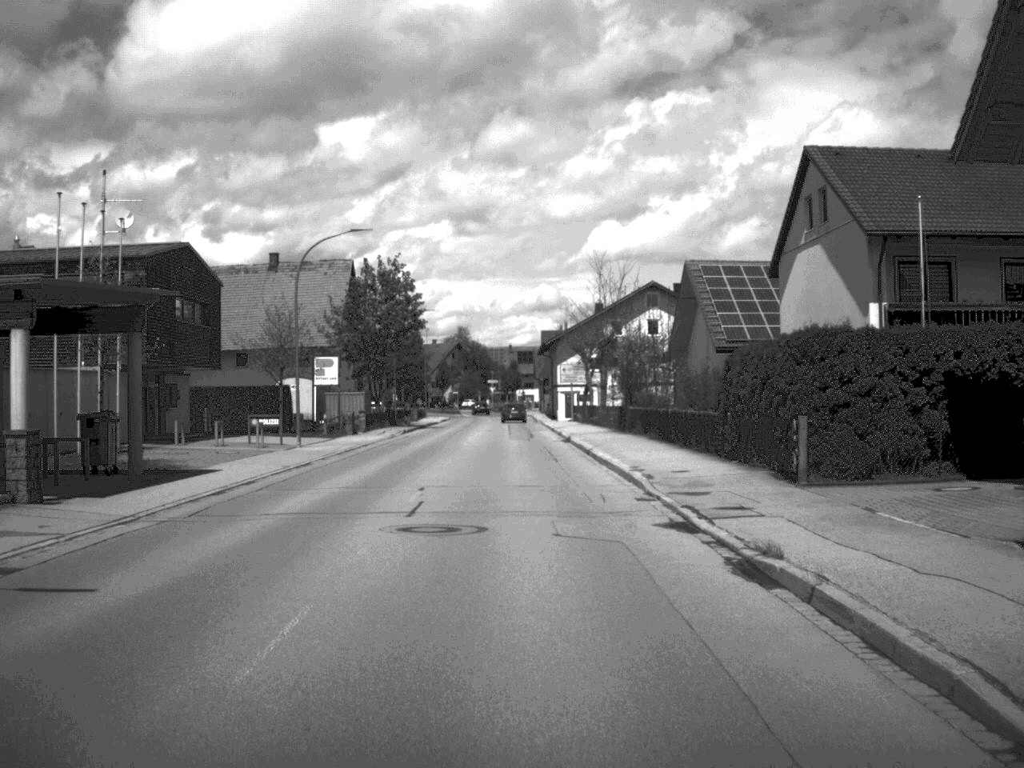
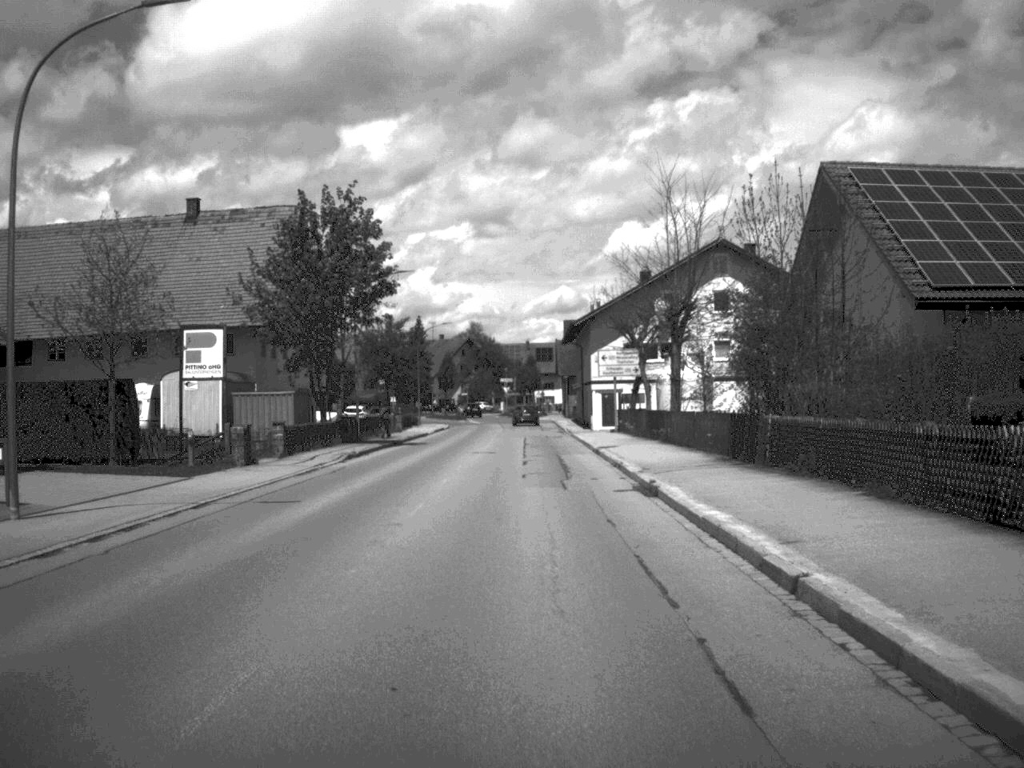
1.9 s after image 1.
(-0.2, +25.7) m; -1°
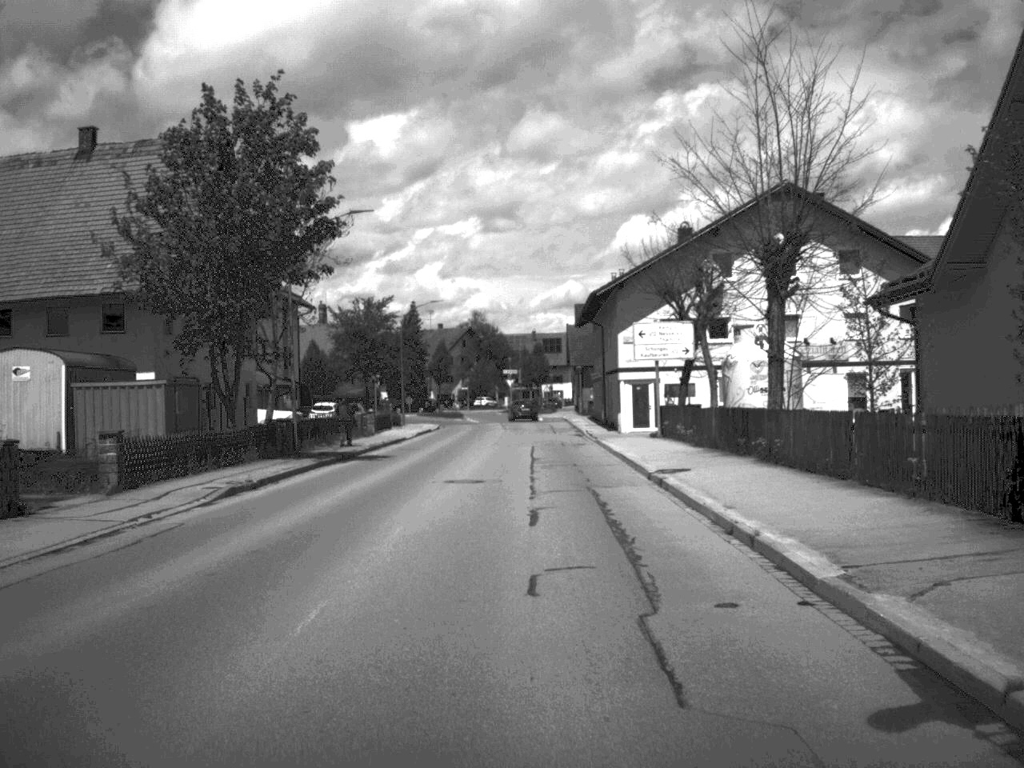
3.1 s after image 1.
(-0.1, +16.3) m; 0°
